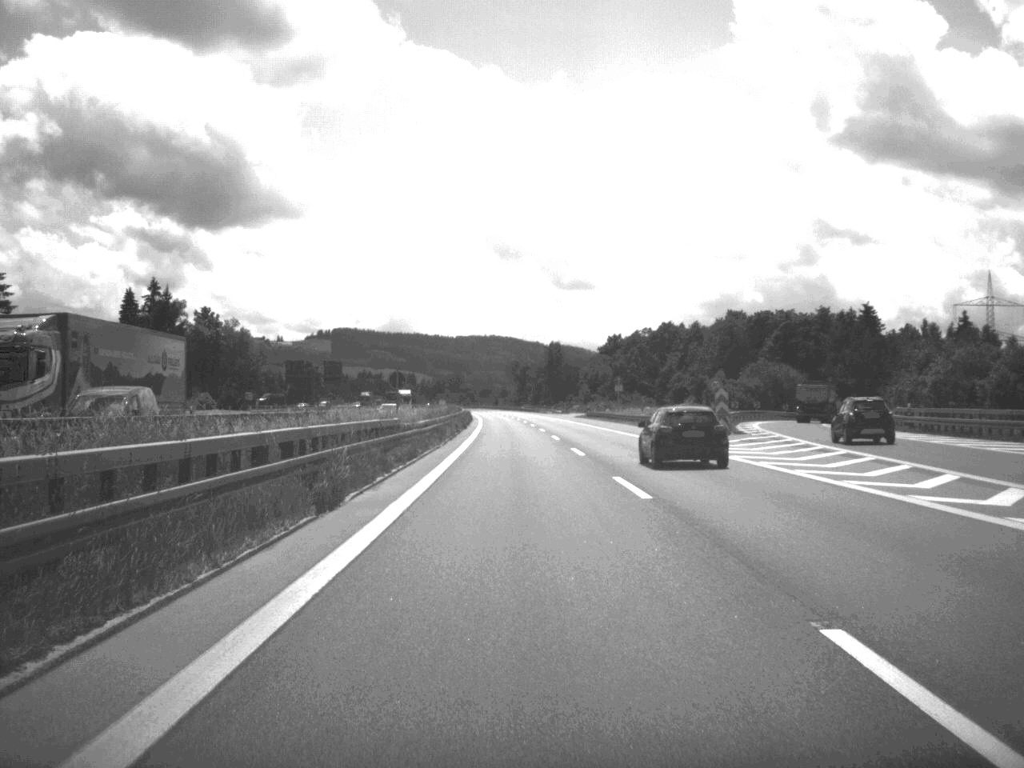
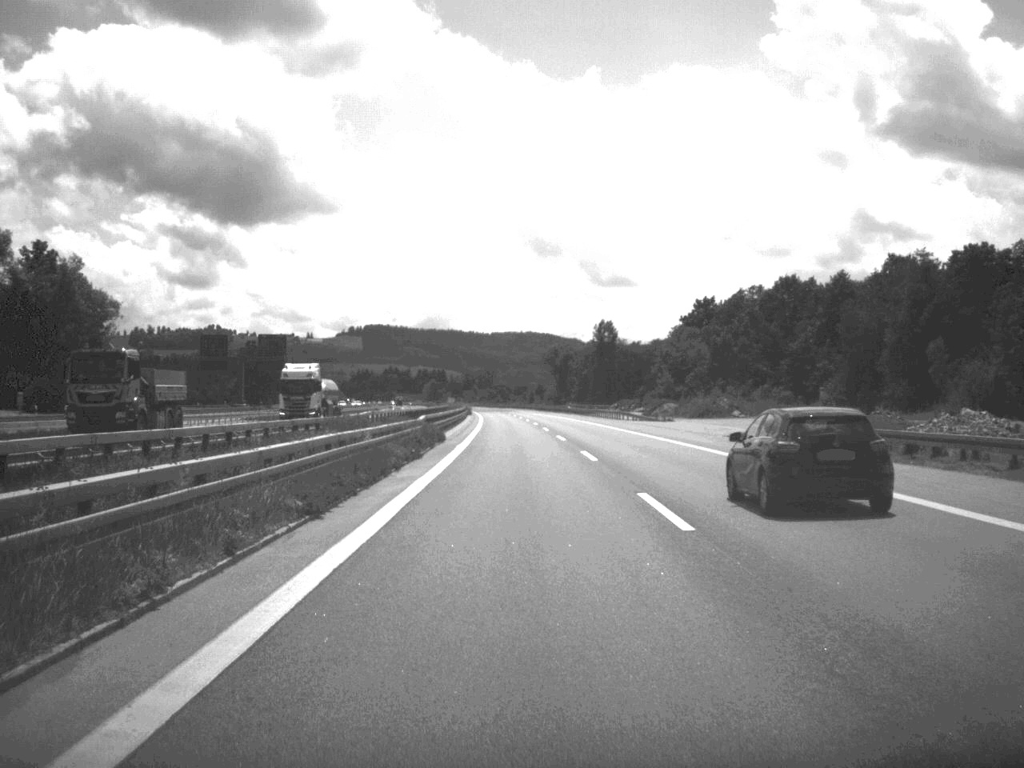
(-1.6, +93.2) m; -2°
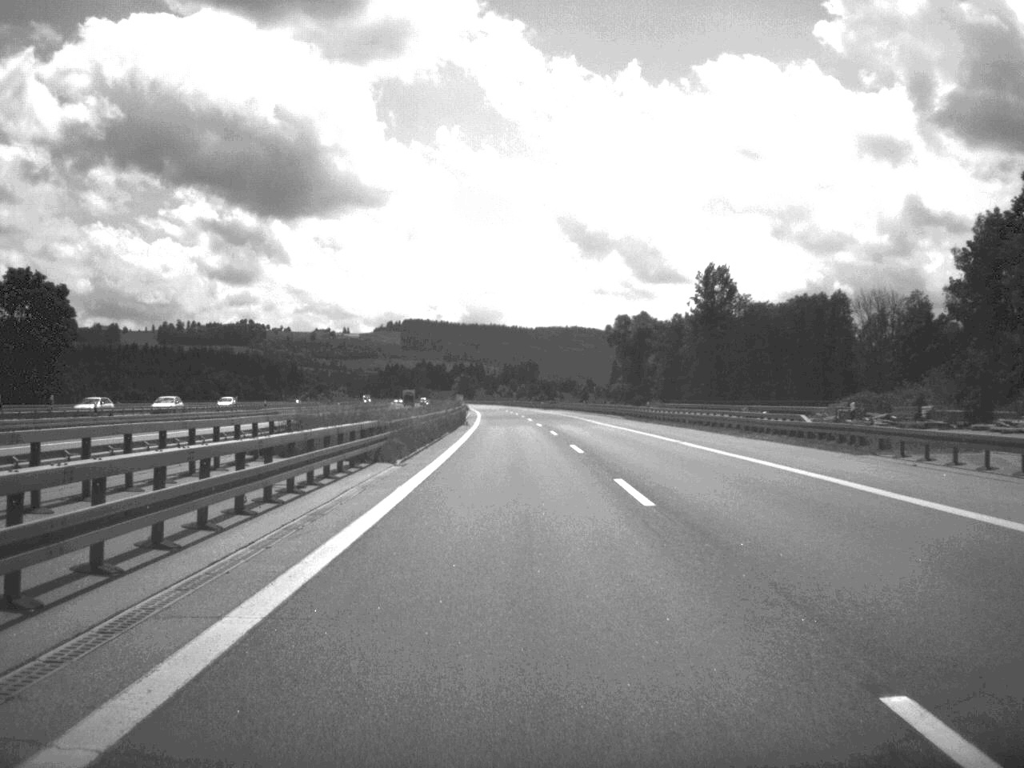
(-2.5, +121.1) m; -2°
